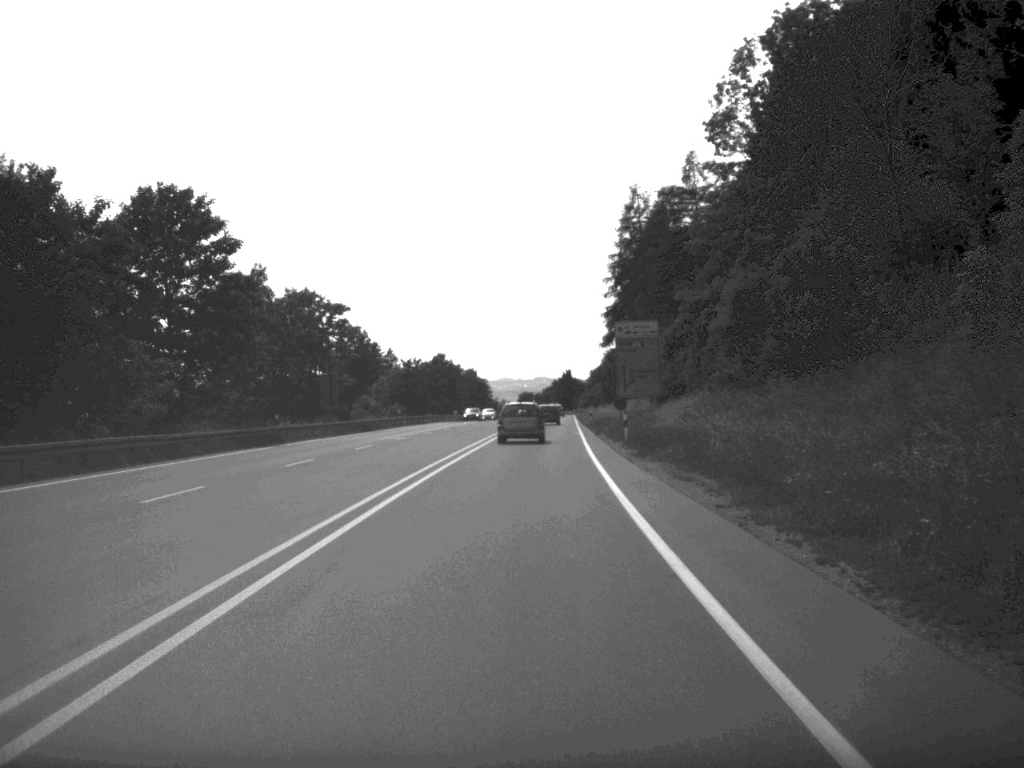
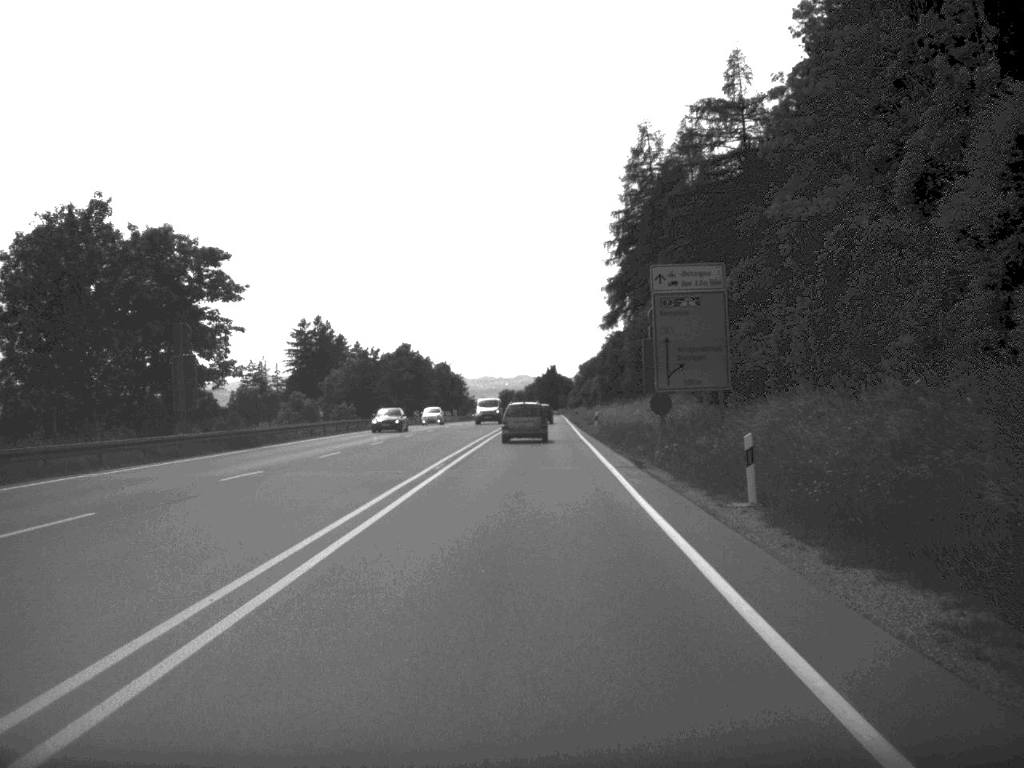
(+0.2, +29.4) m; +1°
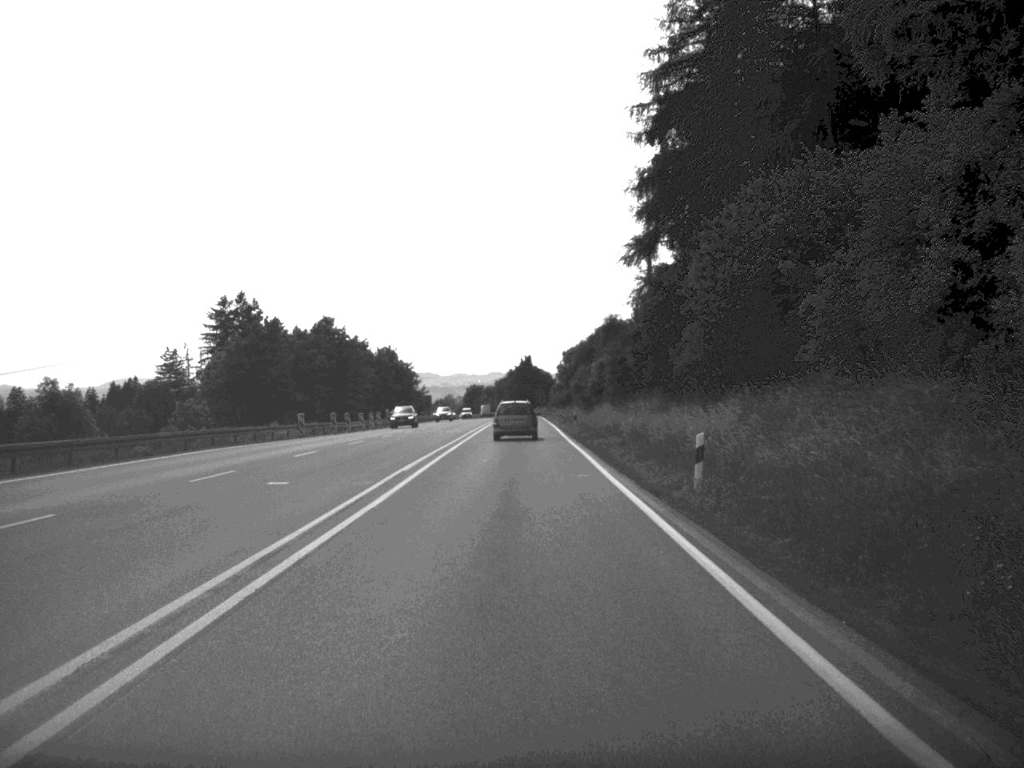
(+0.5, +47.4) m; +1°
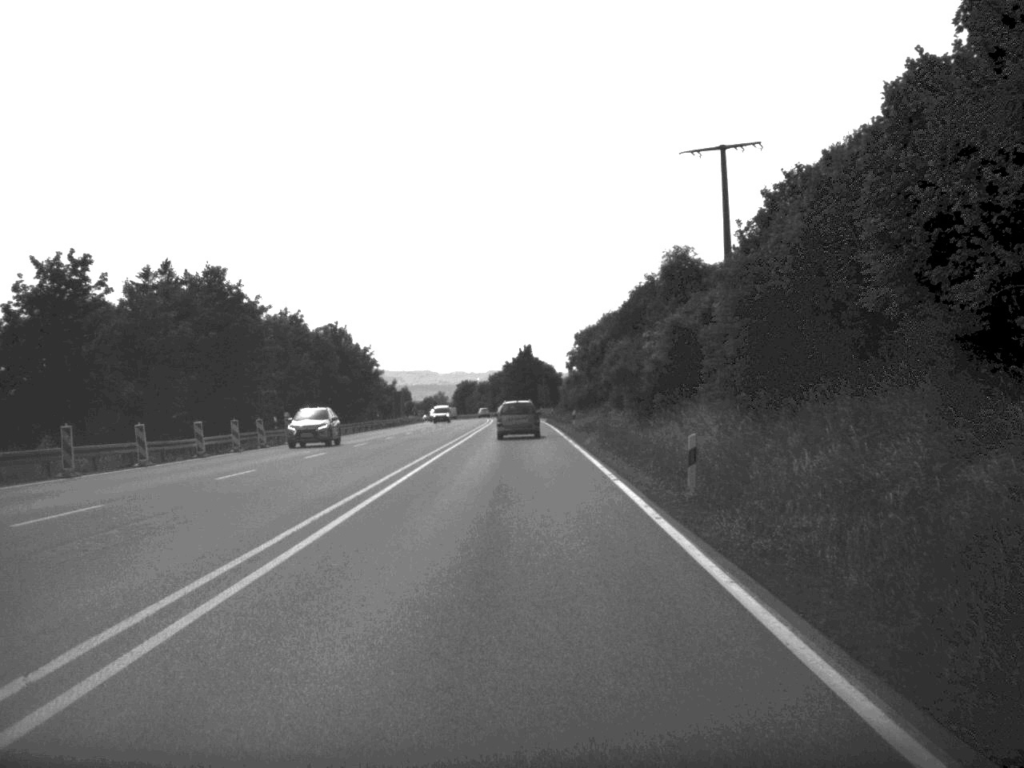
(0.0, +44.4) m; 0°
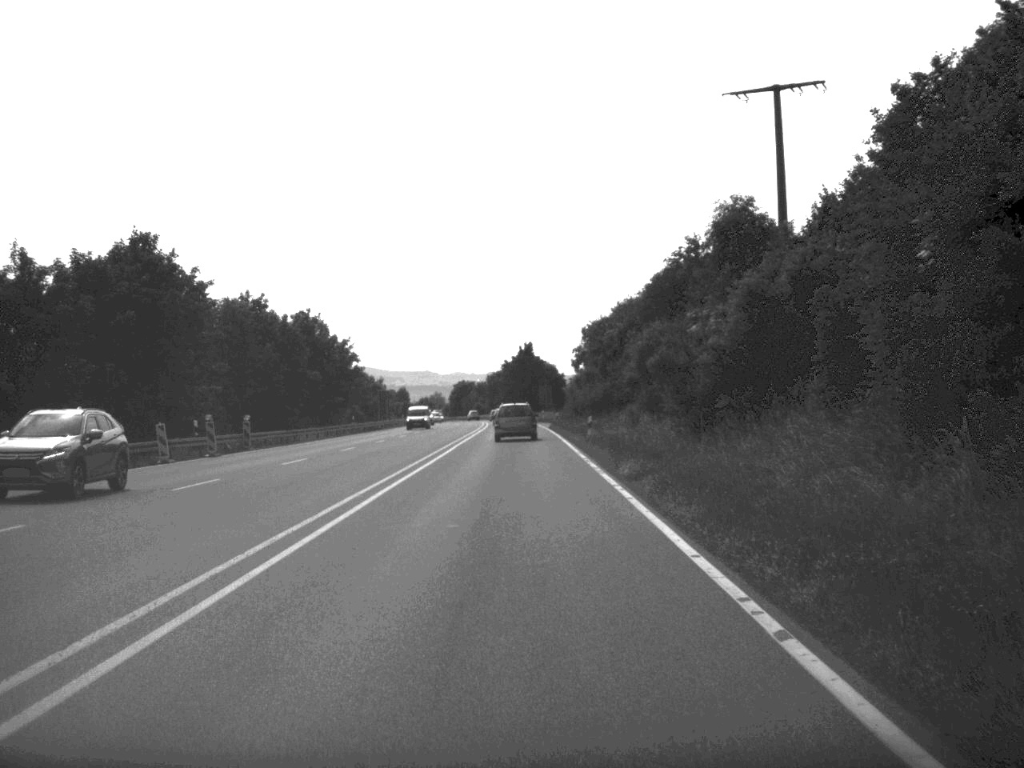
(0.0, +15.2) m; 0°
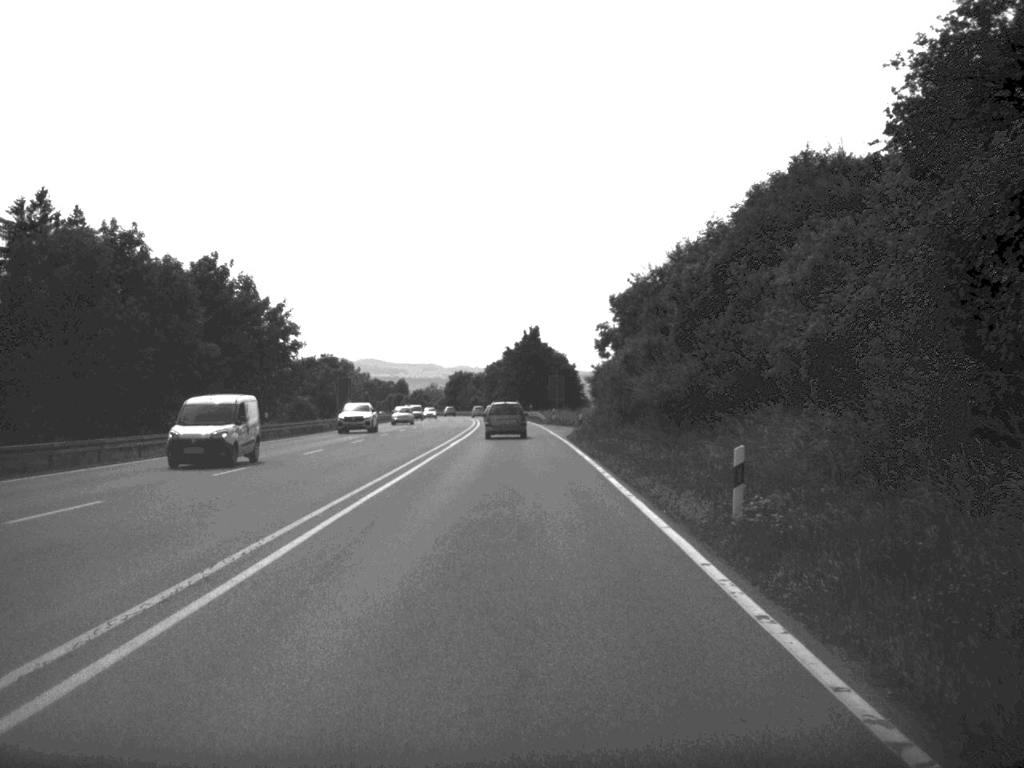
(-0.1, +31.9) m; 0°
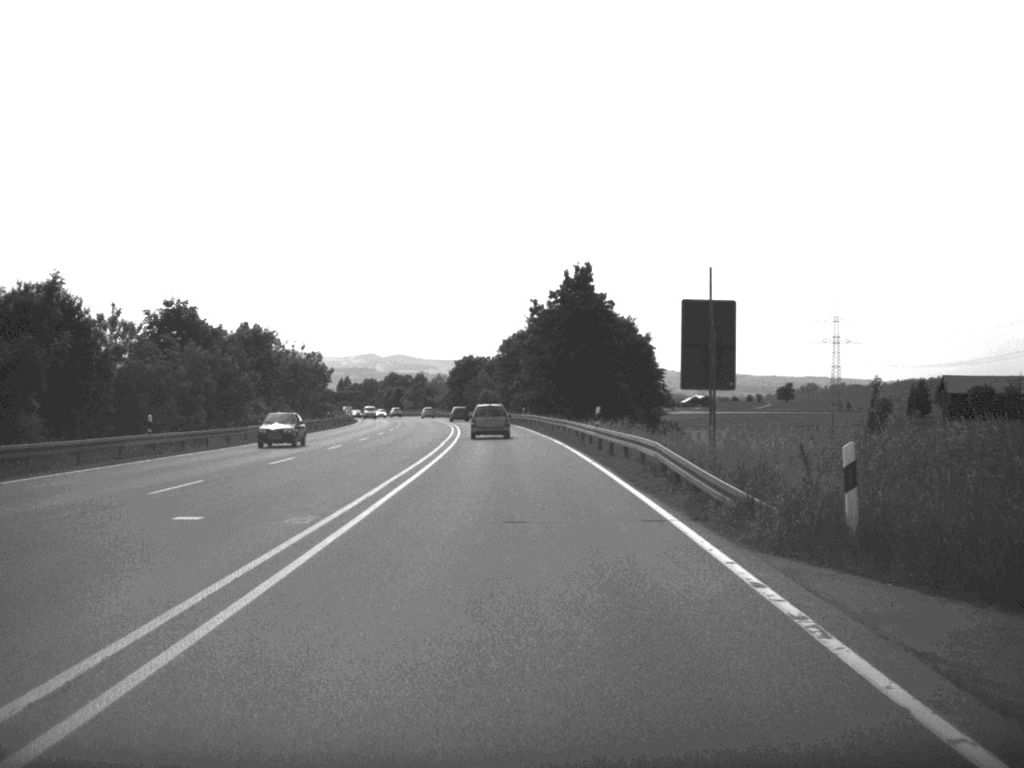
(-0.9, +76.8) m; -2°
